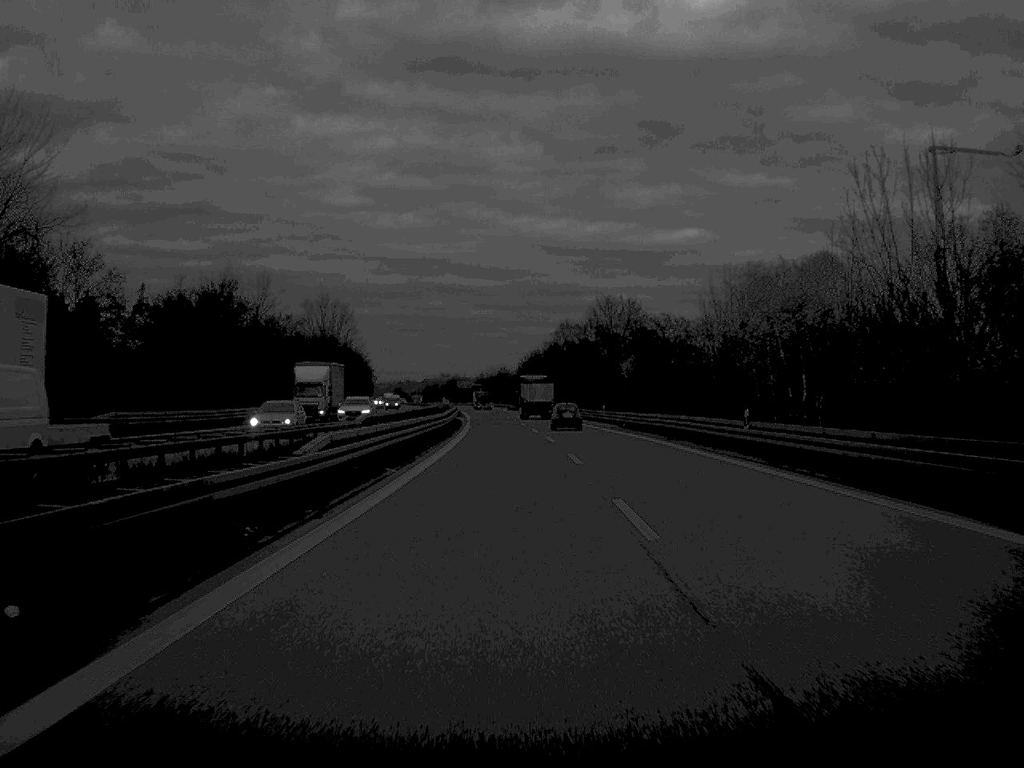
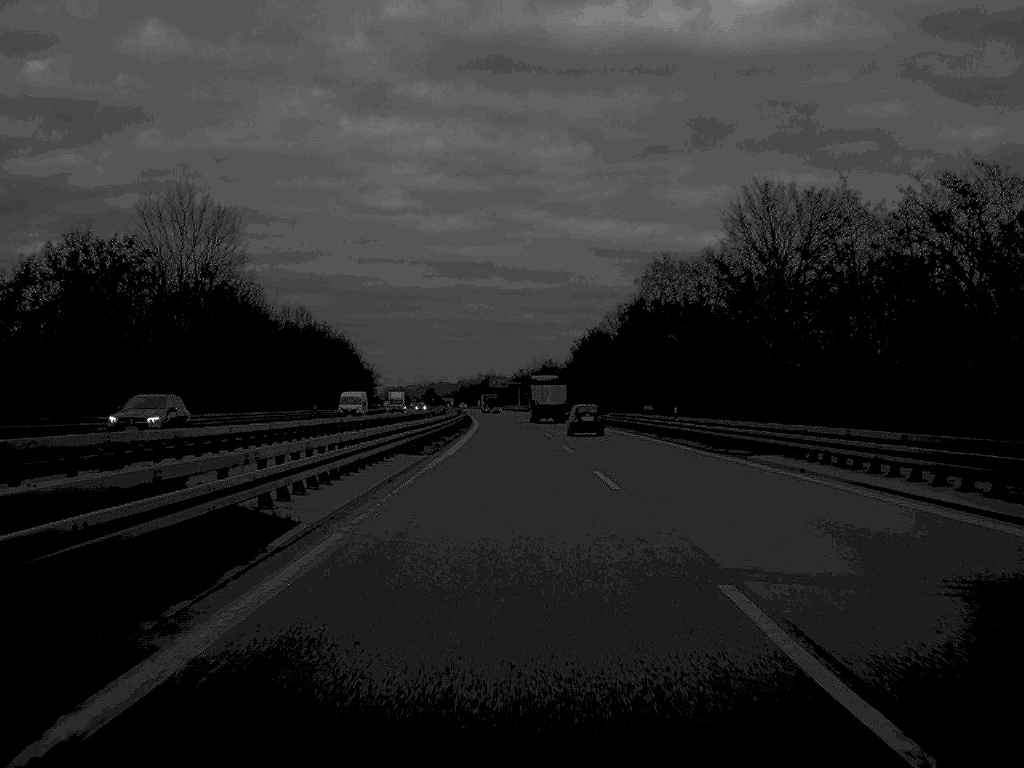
(-1.5, +80.3) m; -2°
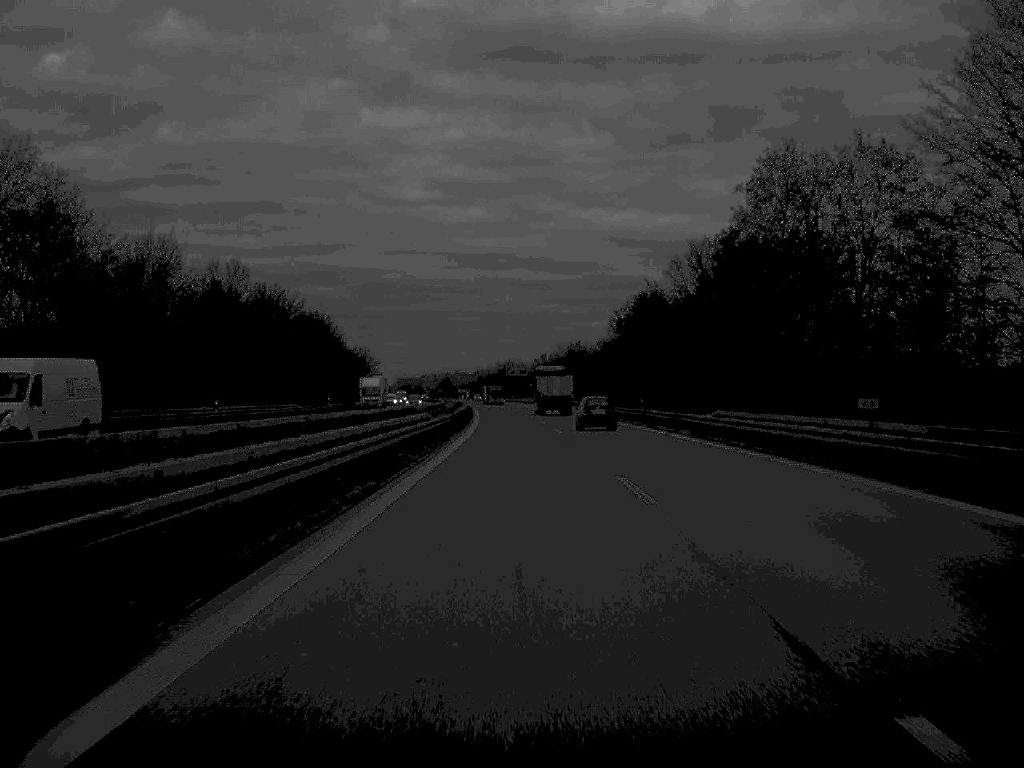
(-0.3, +40.6) m; -1°
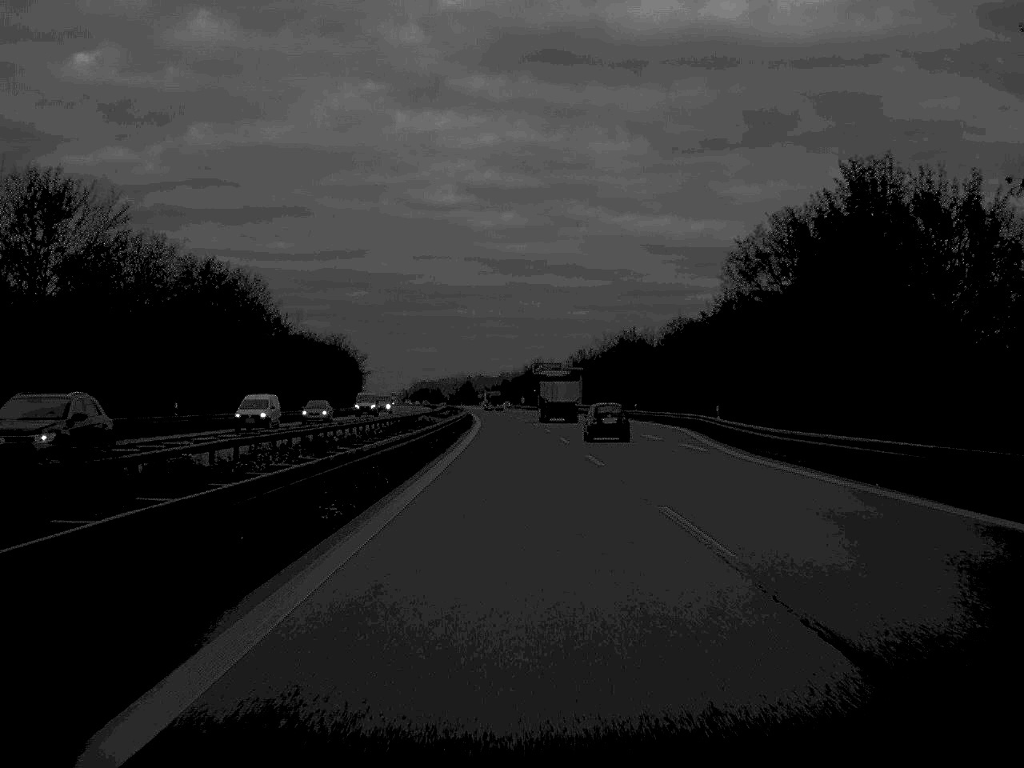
(-0.7, +58.6) m; -1°
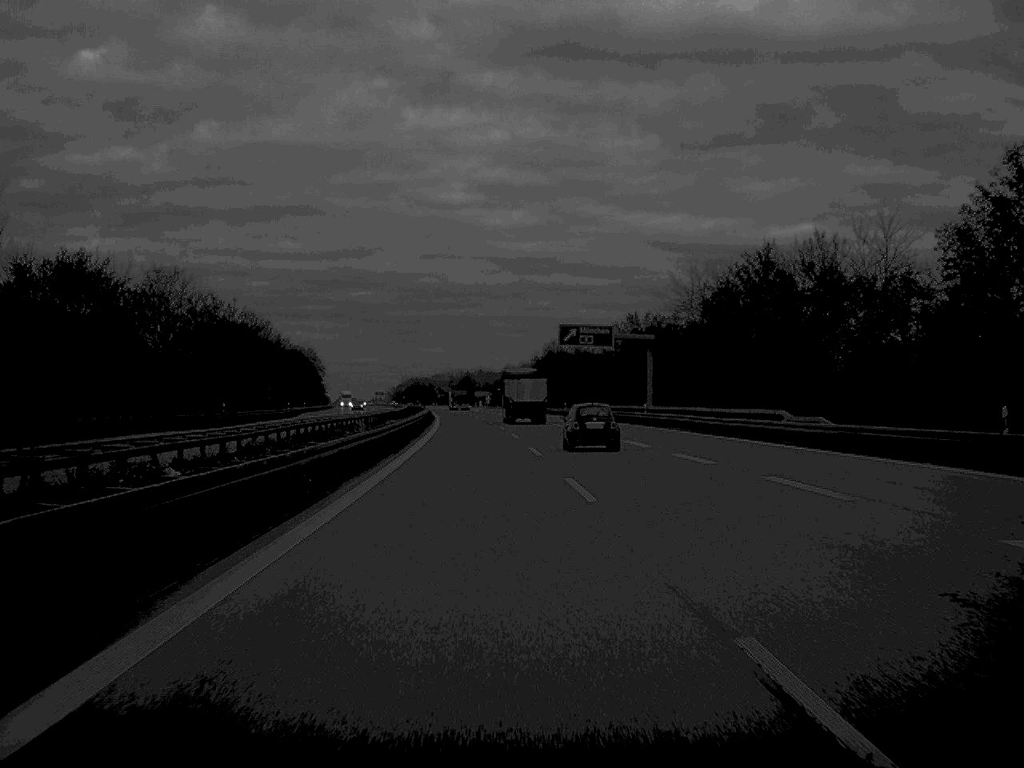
(-0.7, +80.3) m; 0°
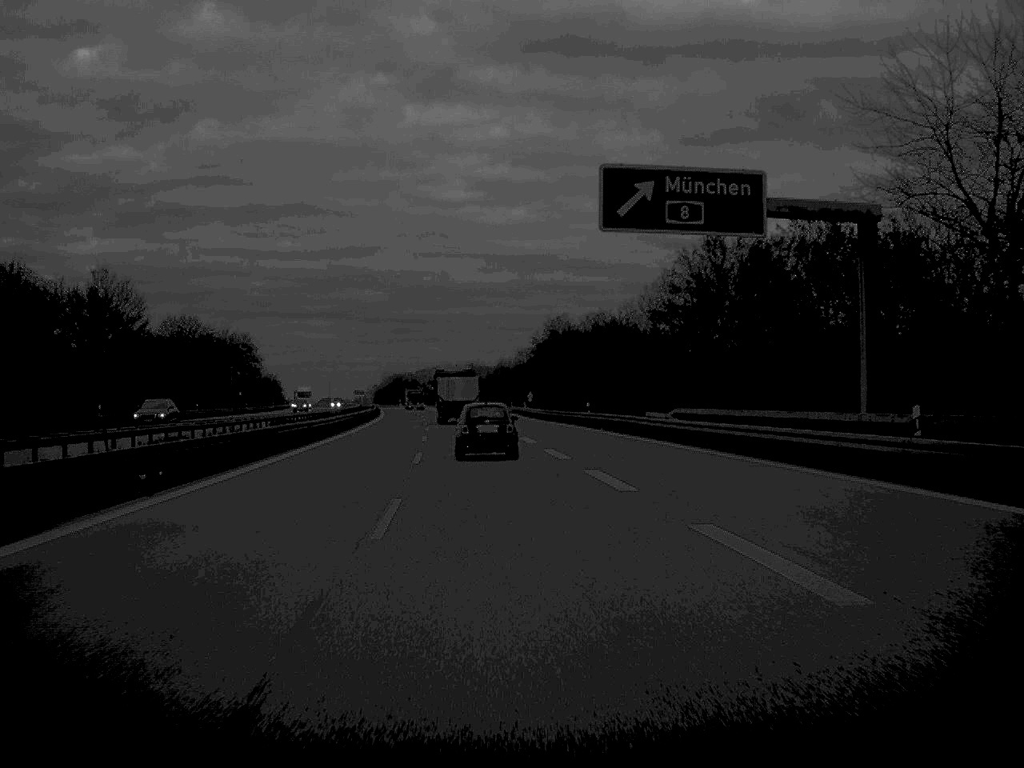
(+0.4, +57.2) m; 0°
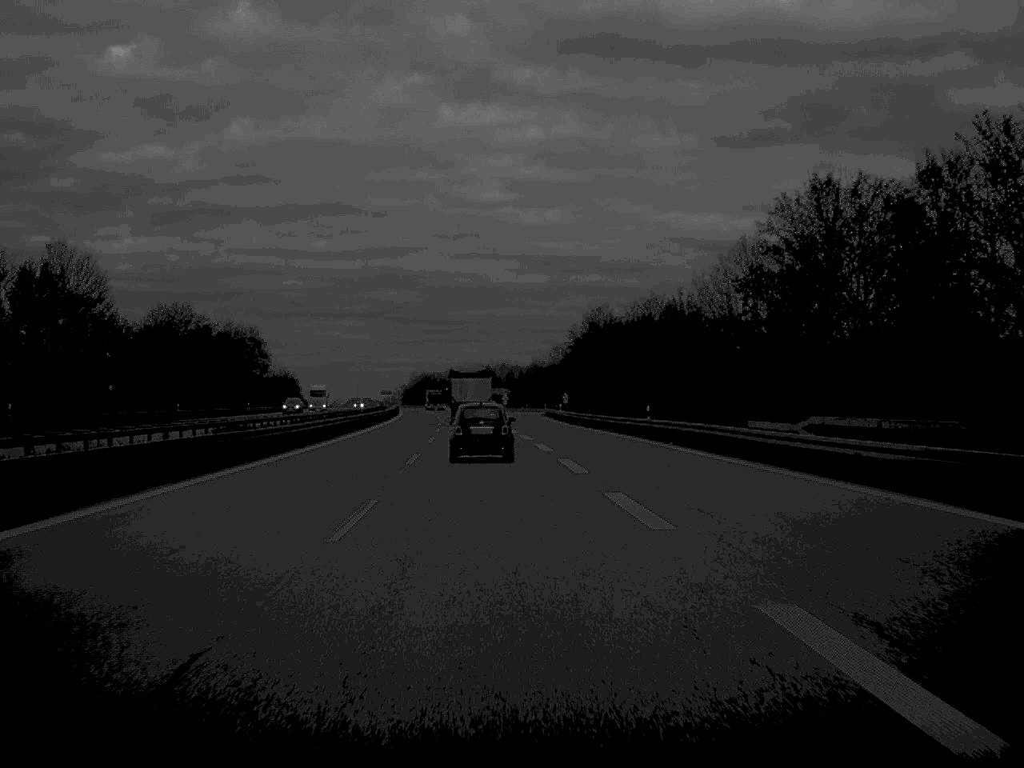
(-0.2, +18.0) m; -2°
